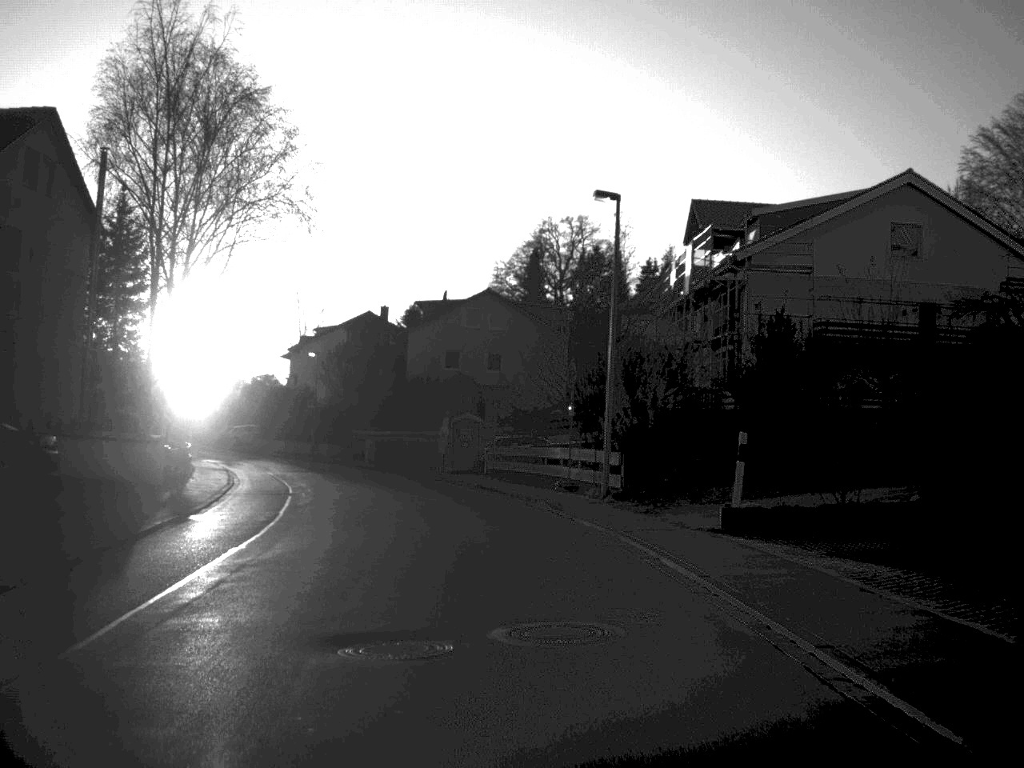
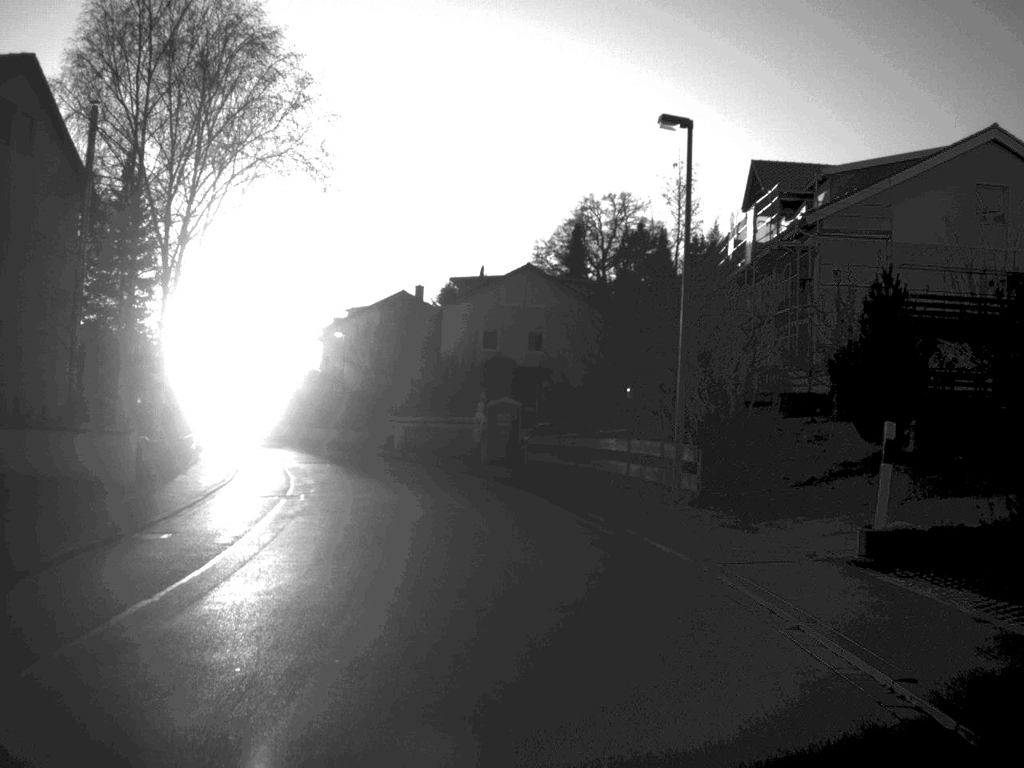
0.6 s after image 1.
(-0.1, +5.4) m; -2°
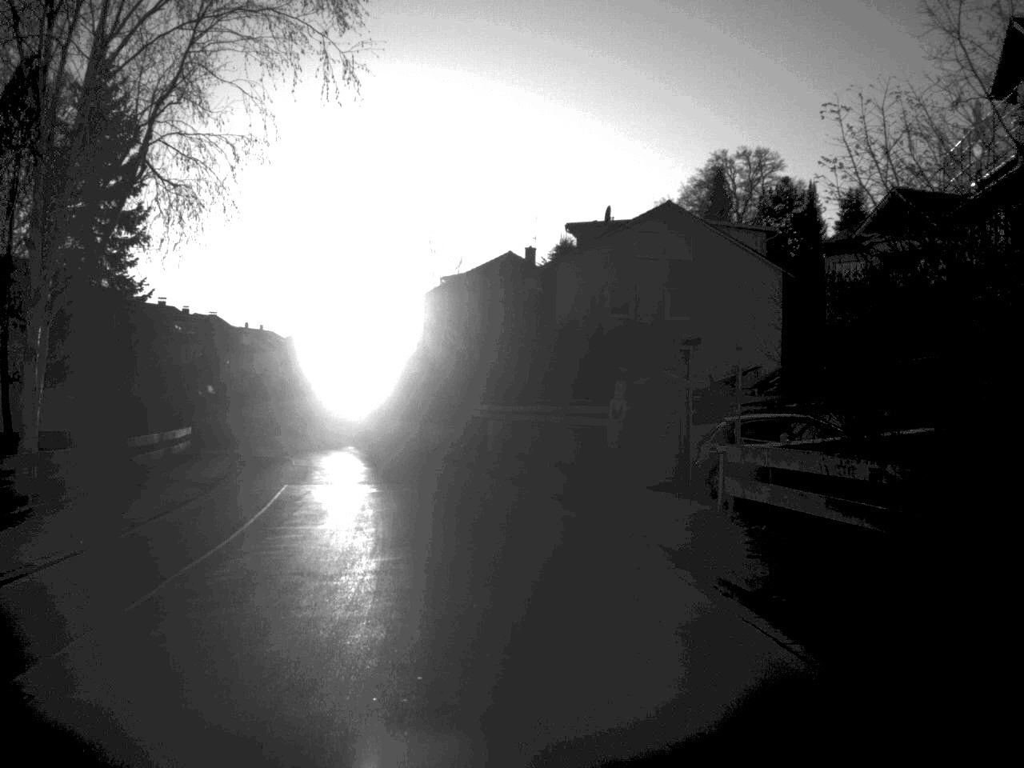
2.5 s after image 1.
(-0.9, +18.1) m; -5°
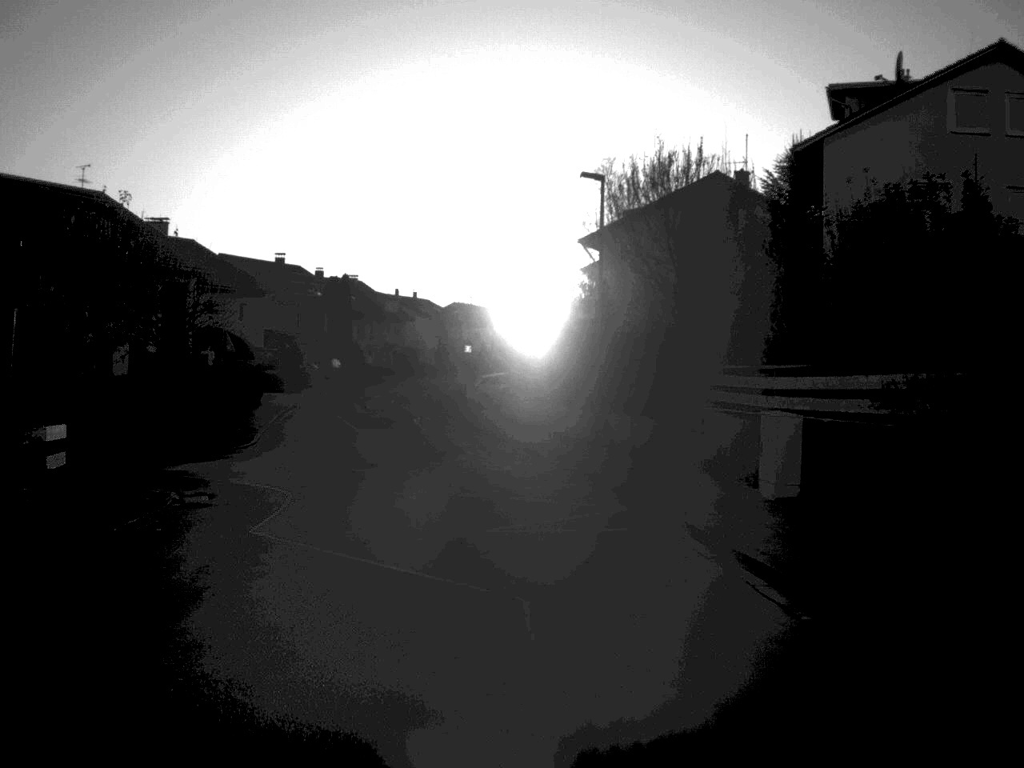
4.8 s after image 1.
(-1.6, +23.4) m; -8°
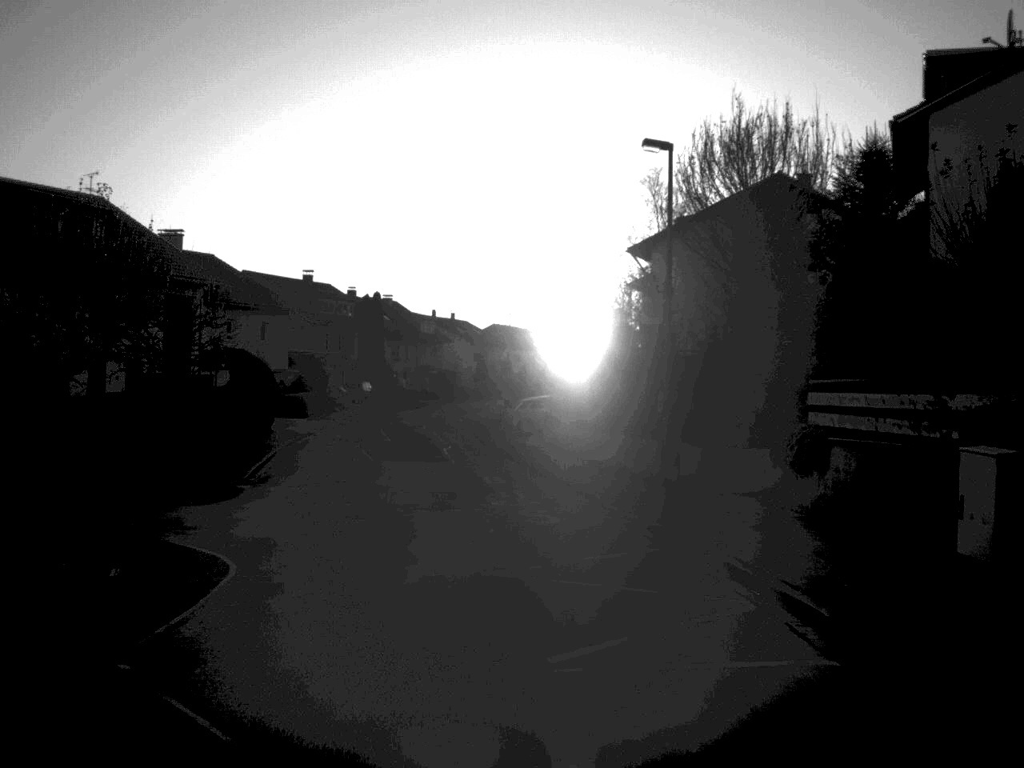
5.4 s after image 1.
(-0.1, +6.0) m; -2°
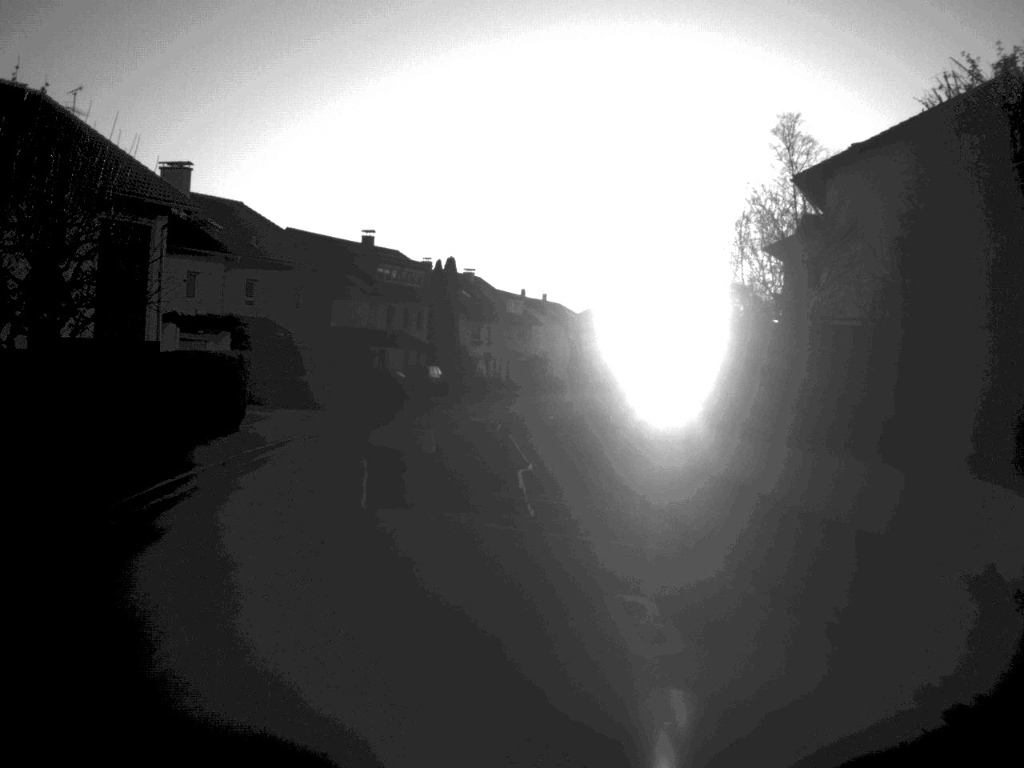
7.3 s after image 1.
(-0.7, +17.8) m; -4°
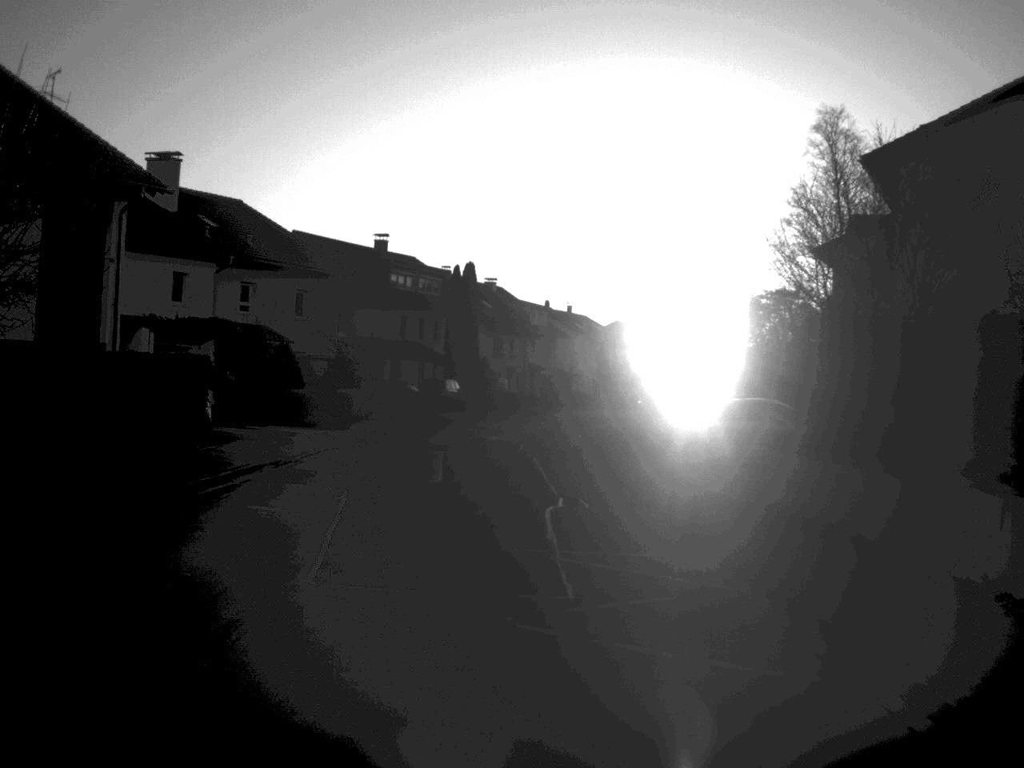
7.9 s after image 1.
(-0.1, +5.7) m; -1°
